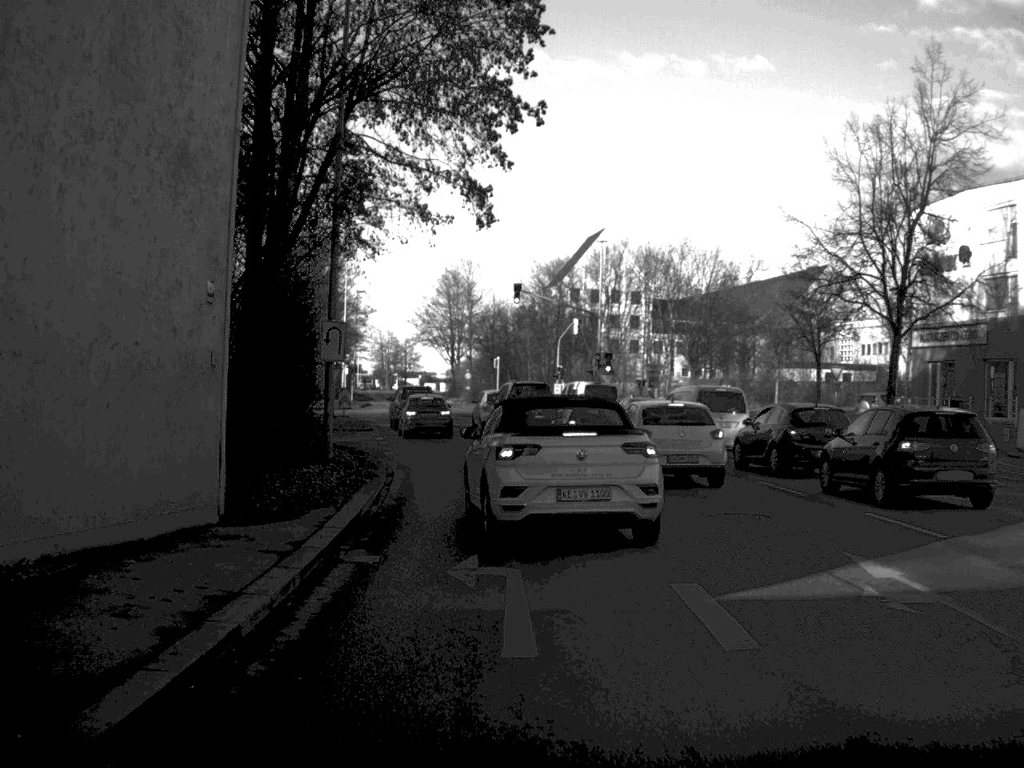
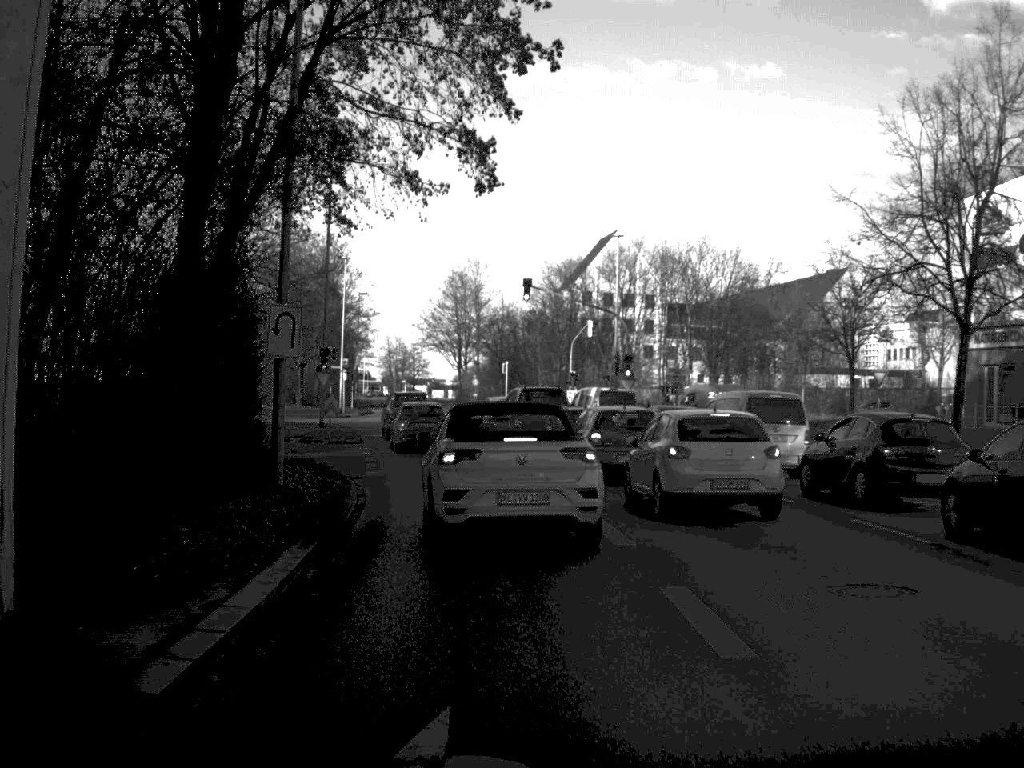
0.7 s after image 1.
(0.0, +5.8) m; -1°
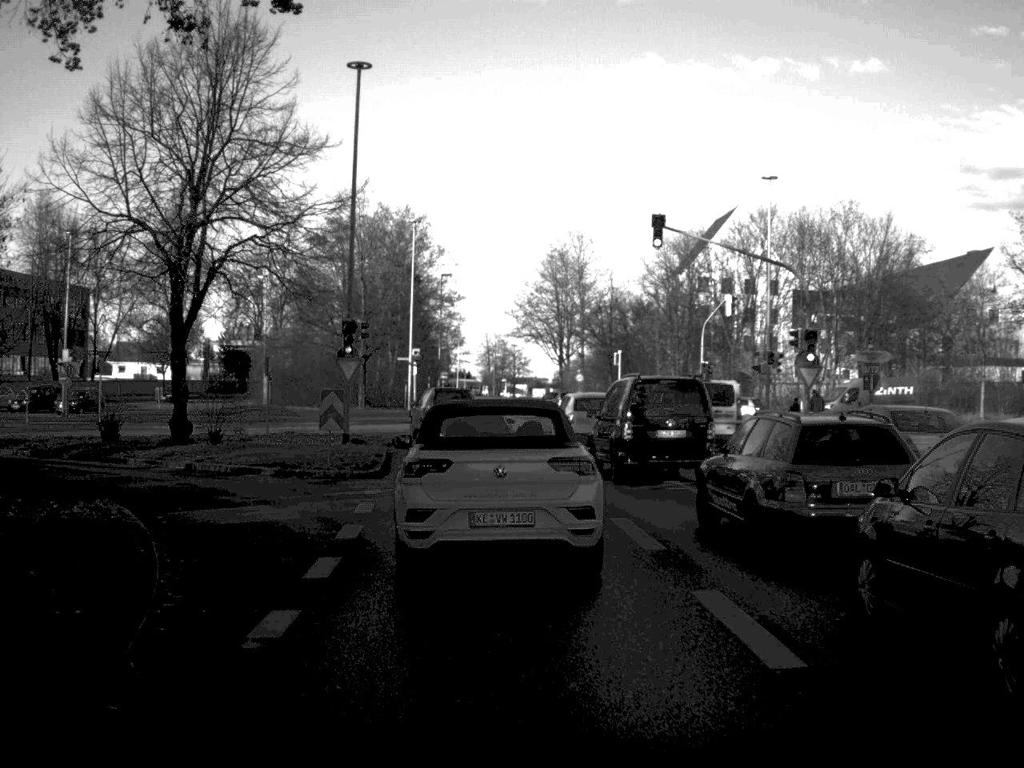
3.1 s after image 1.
(-0.7, +18.1) m; -5°
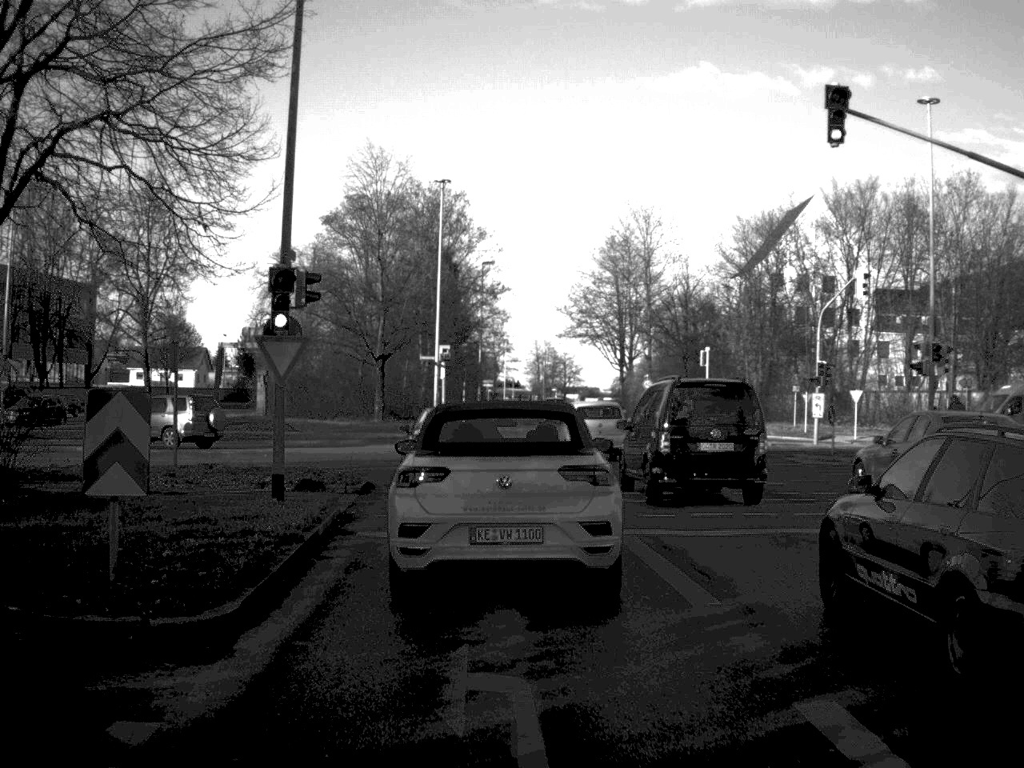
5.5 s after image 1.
(-0.3, +15.4) m; -2°
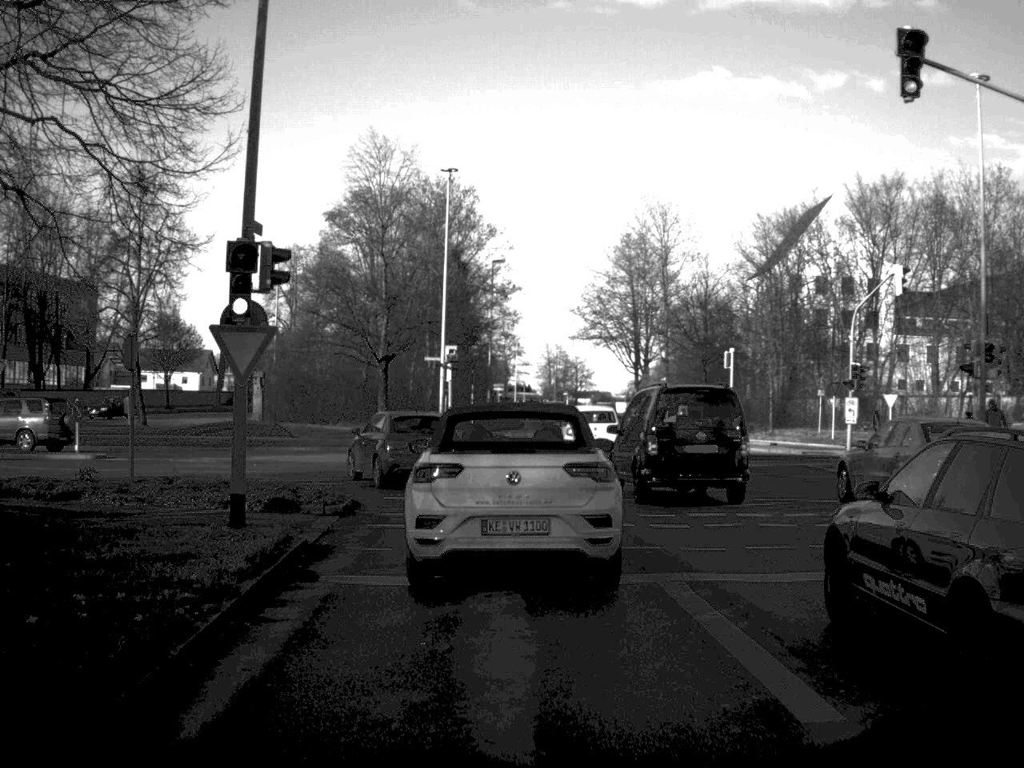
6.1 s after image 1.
(0.0, +3.4) m; 0°
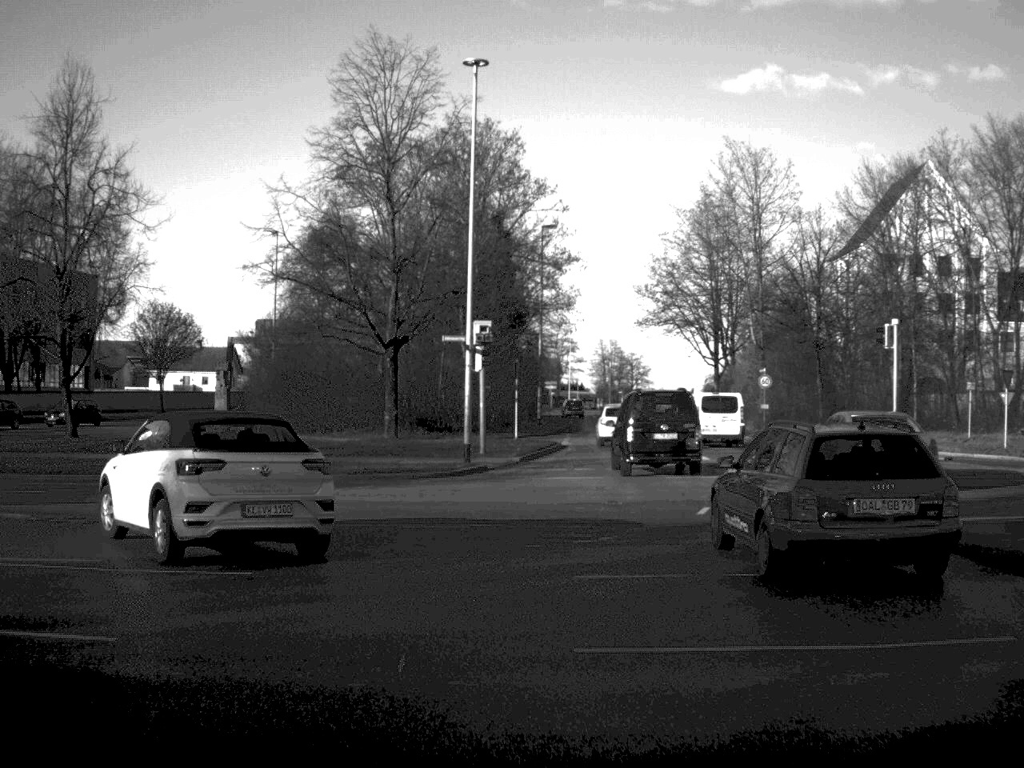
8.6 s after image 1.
(-0.3, +16.1) m; -2°
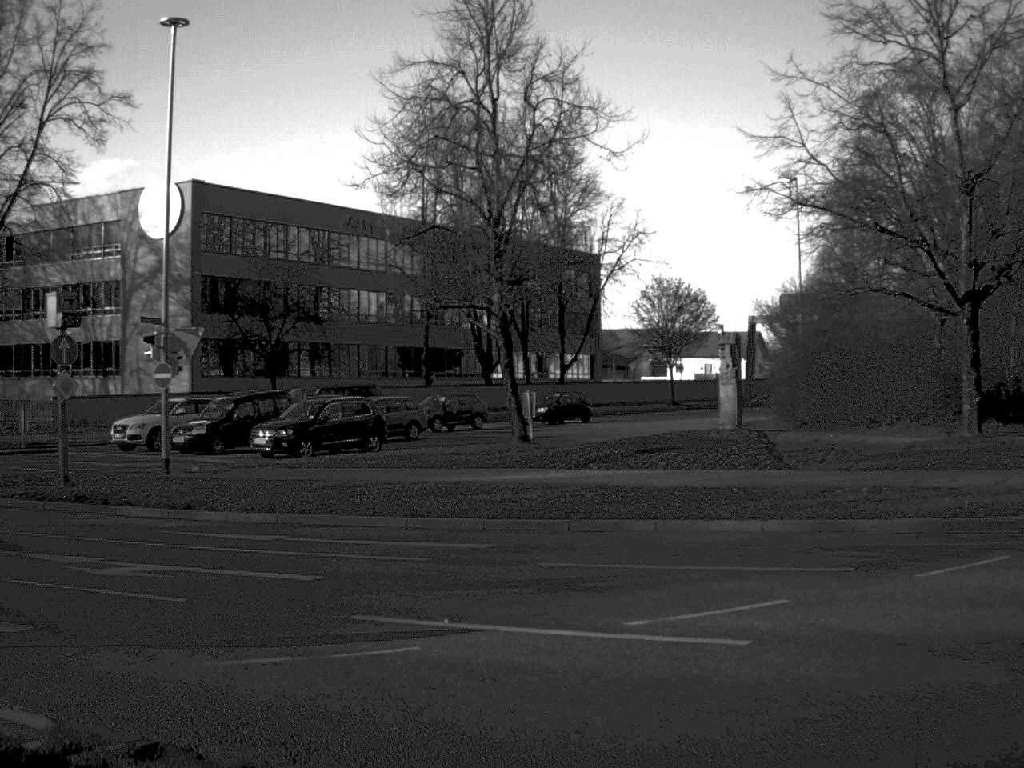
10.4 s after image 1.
(-2.0, +12.7) m; -25°
